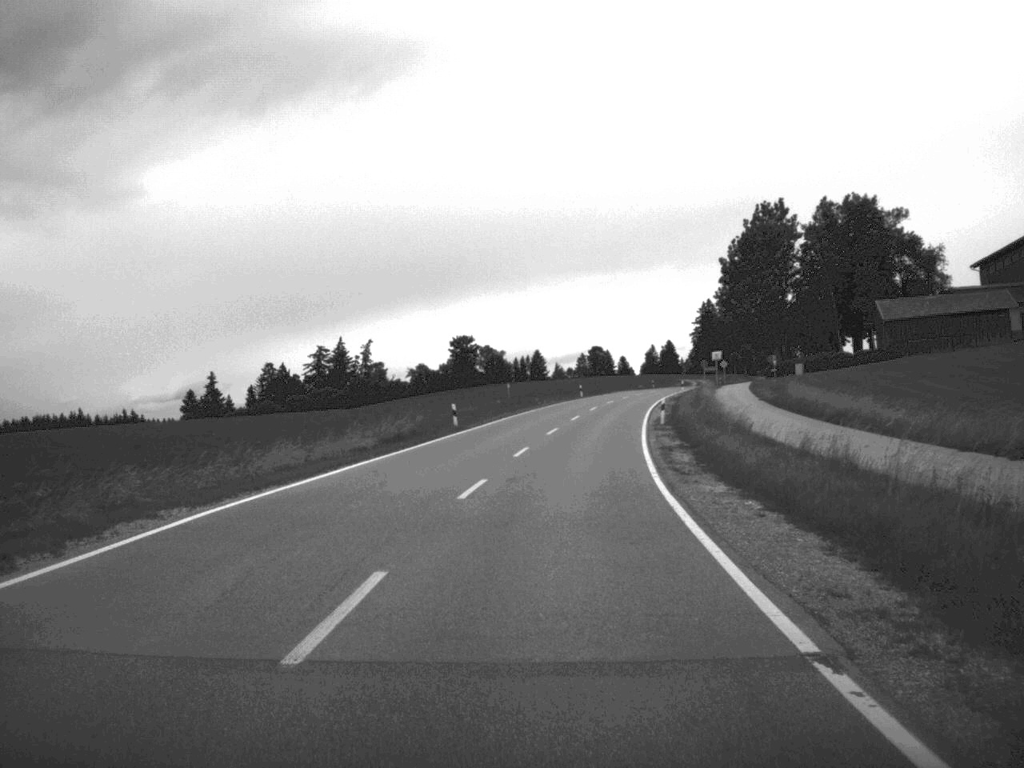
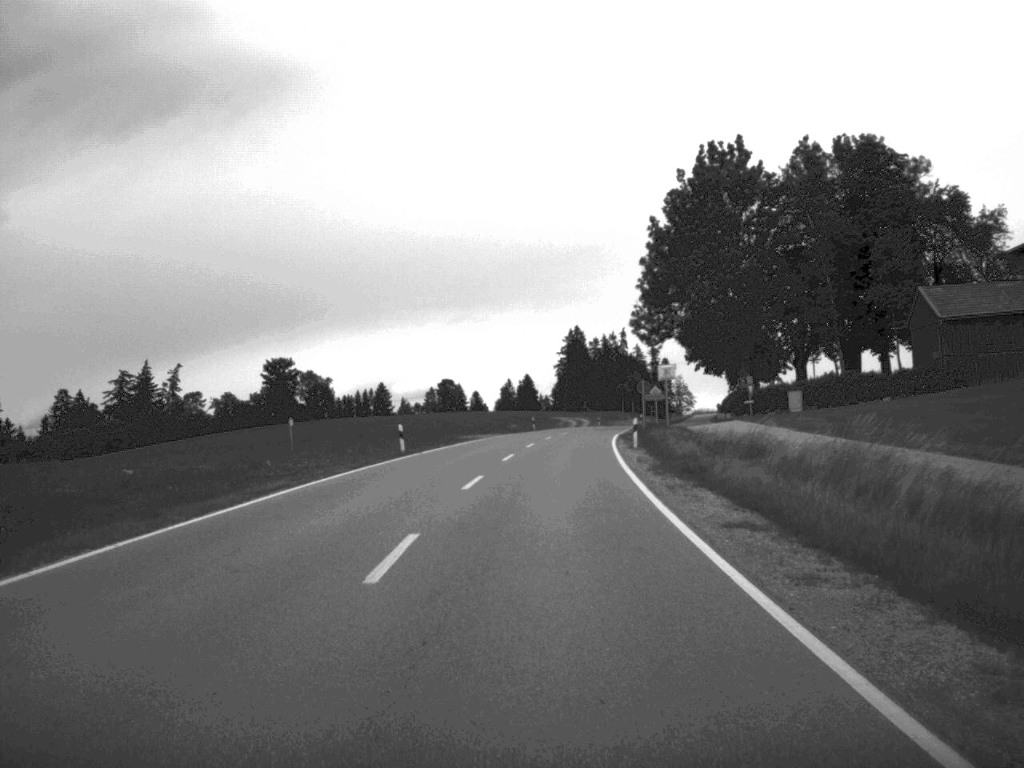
(+3.2, +55.1) m; +7°
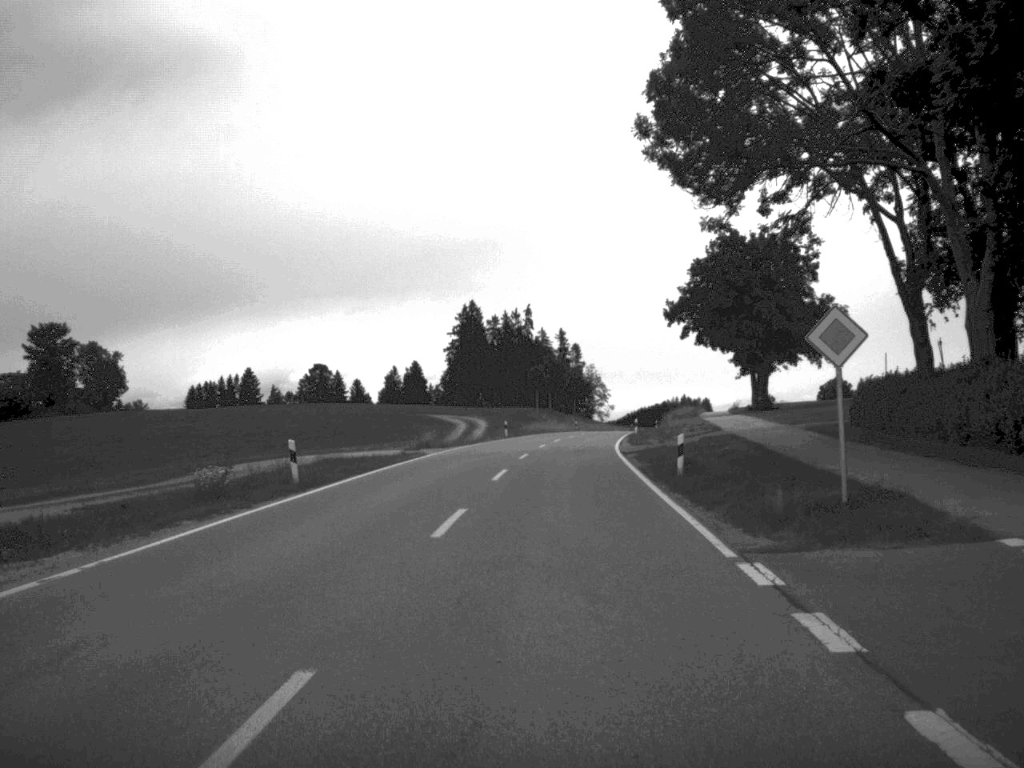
(+2.9, +66.1) m; +5°
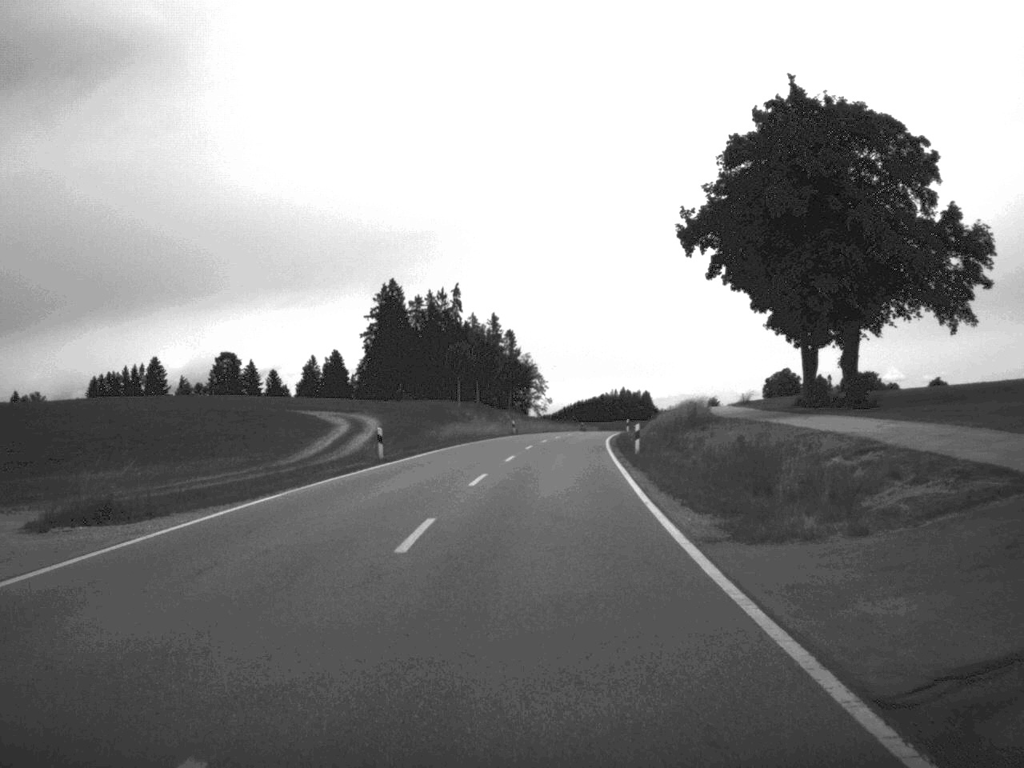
(+1.1, +37.0) m; +3°
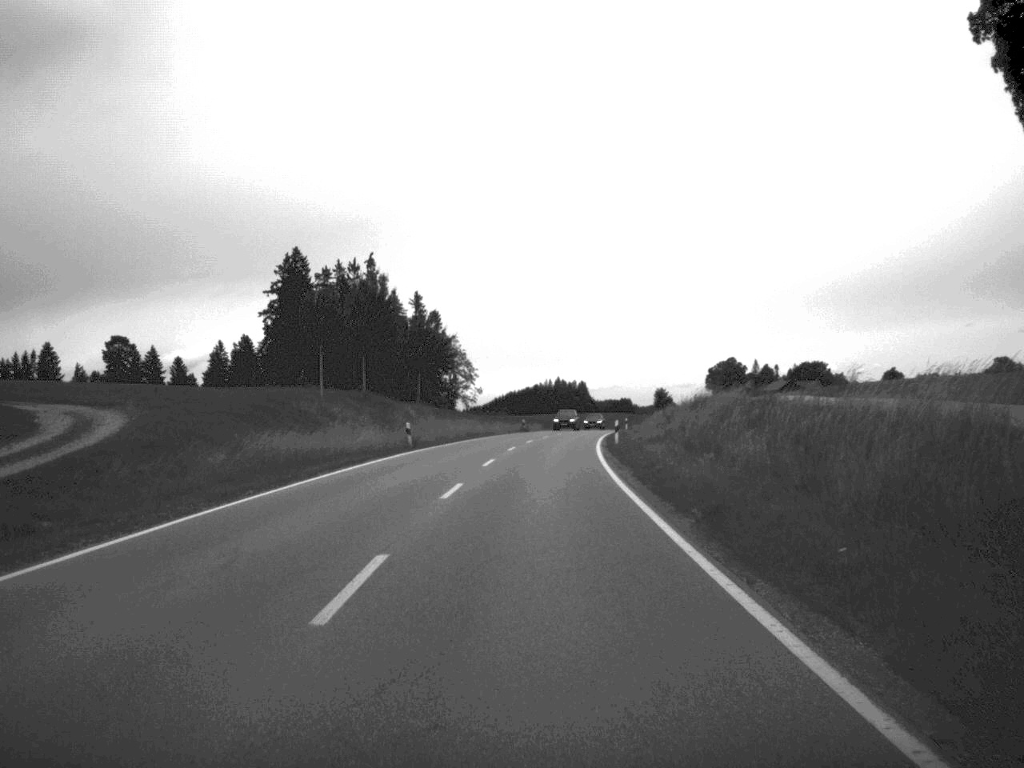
(+0.9, +39.4) m; +3°
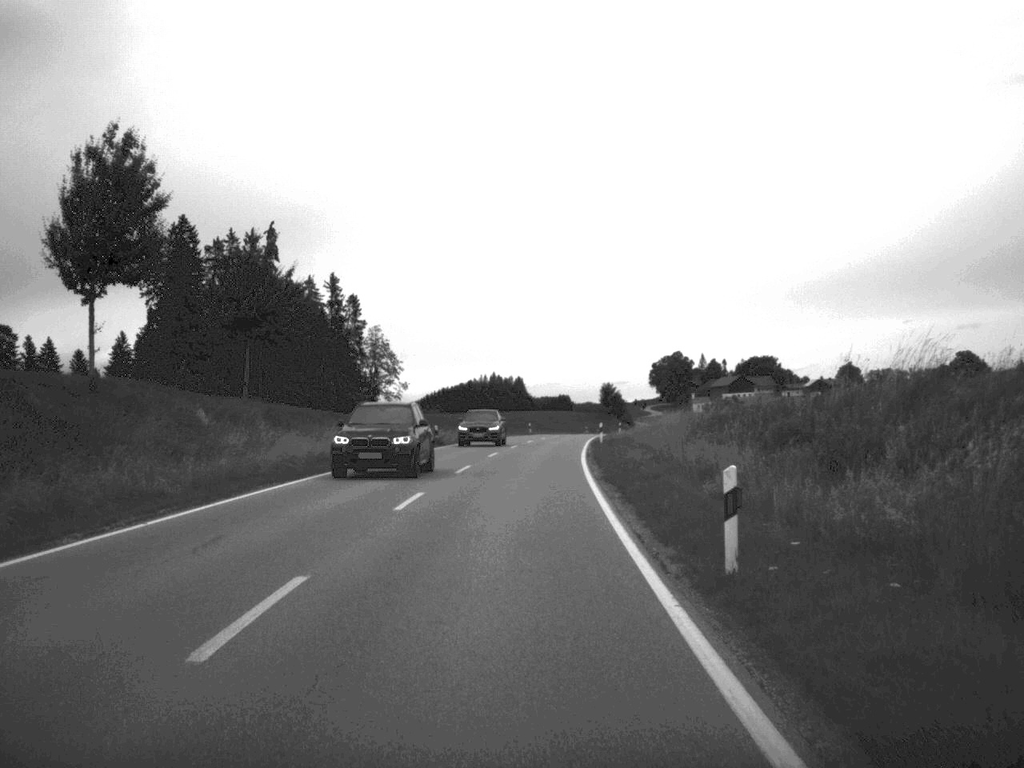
(+0.9, +36.6) m; +3°
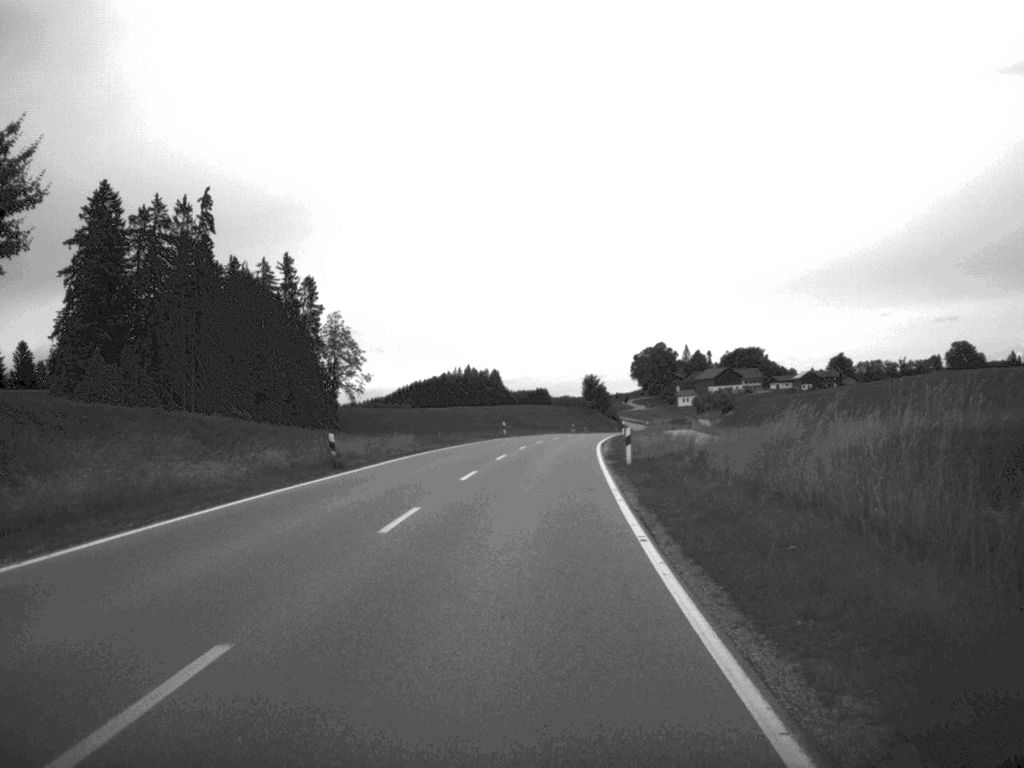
(+0.2, +26.9) m; +1°
